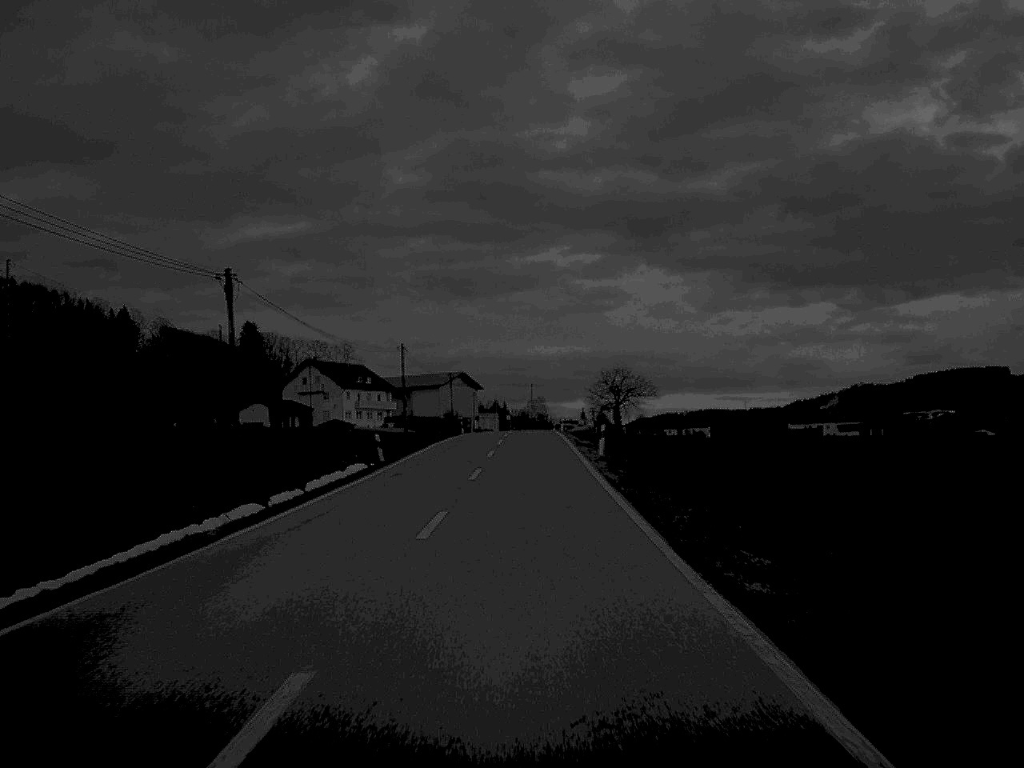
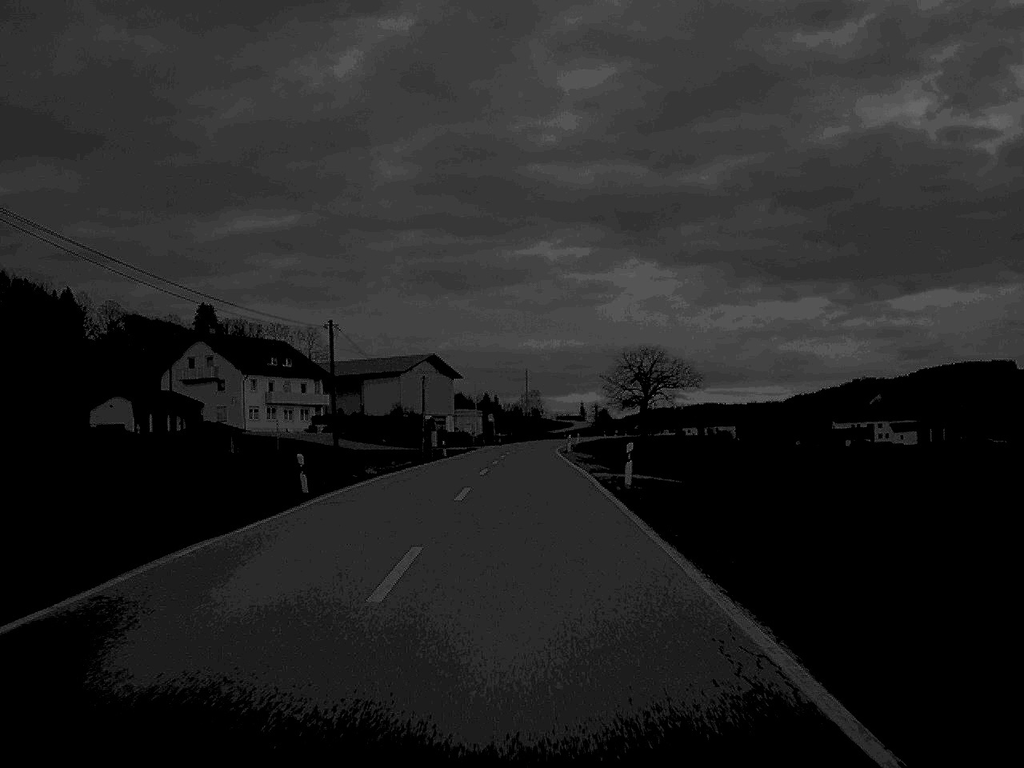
(+0.2, +66.3) m; 0°
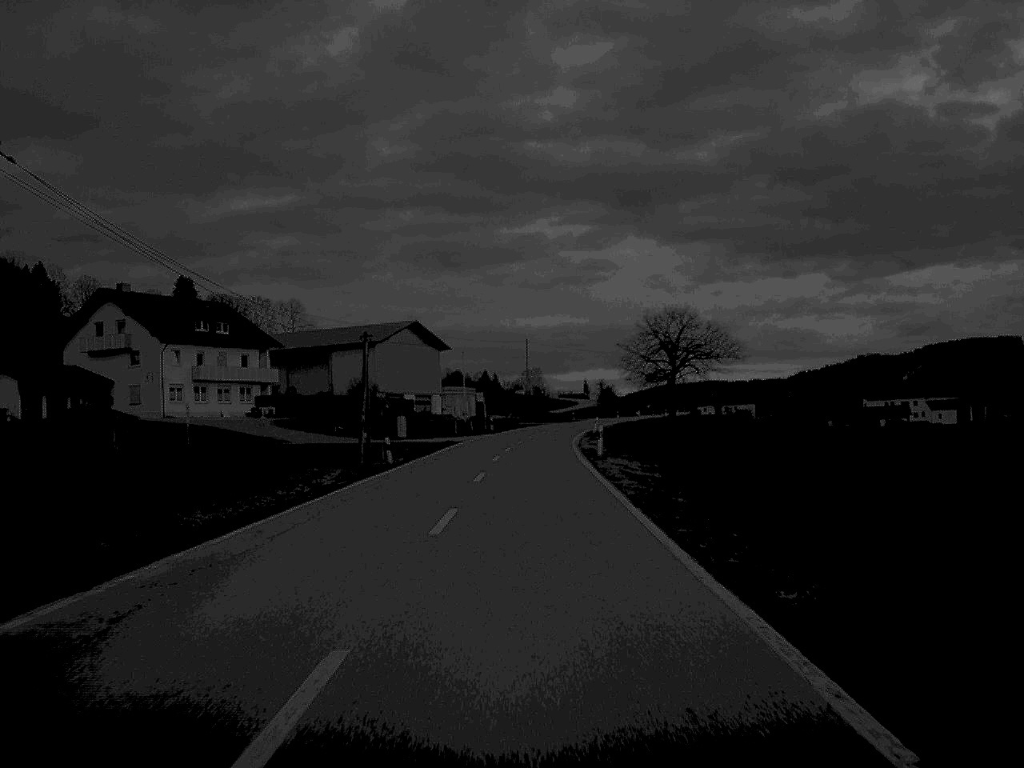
(0.0, +30.8) m; 0°
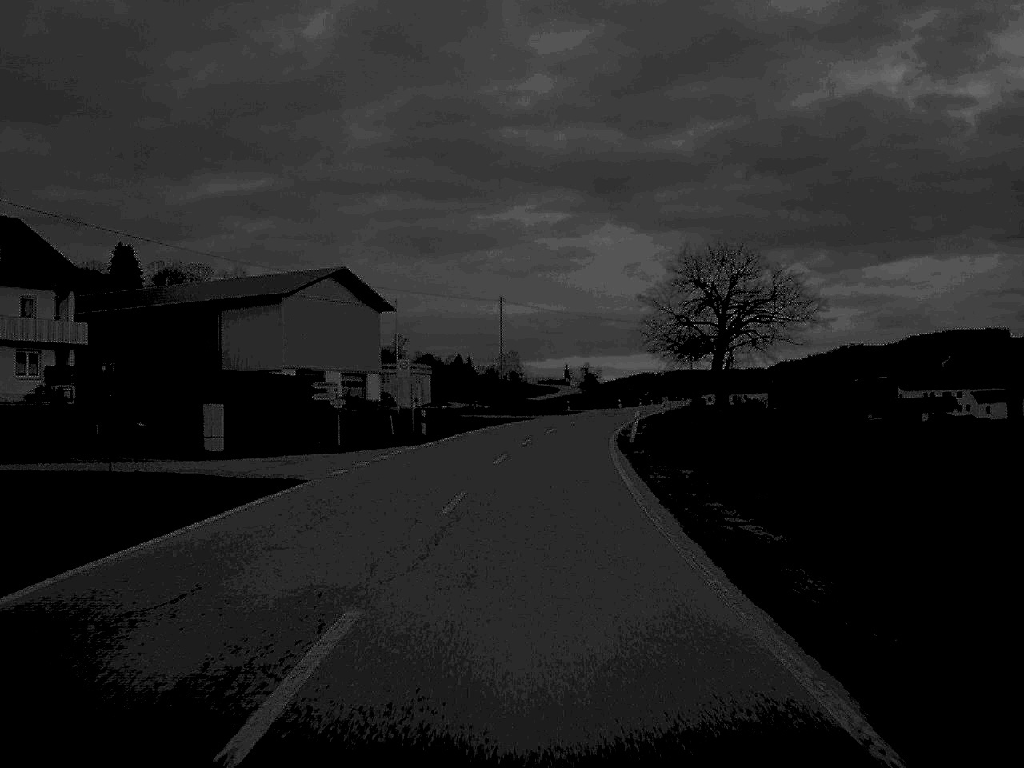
(+0.4, +47.1) m; +1°
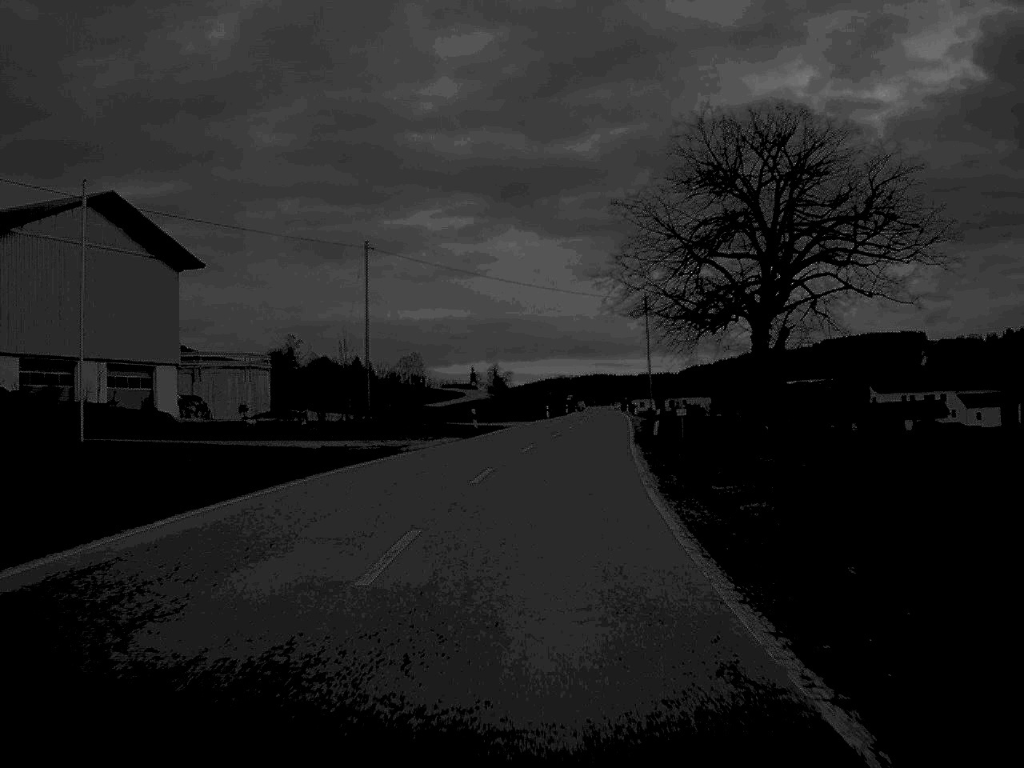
(+1.5, +43.7) m; +4°
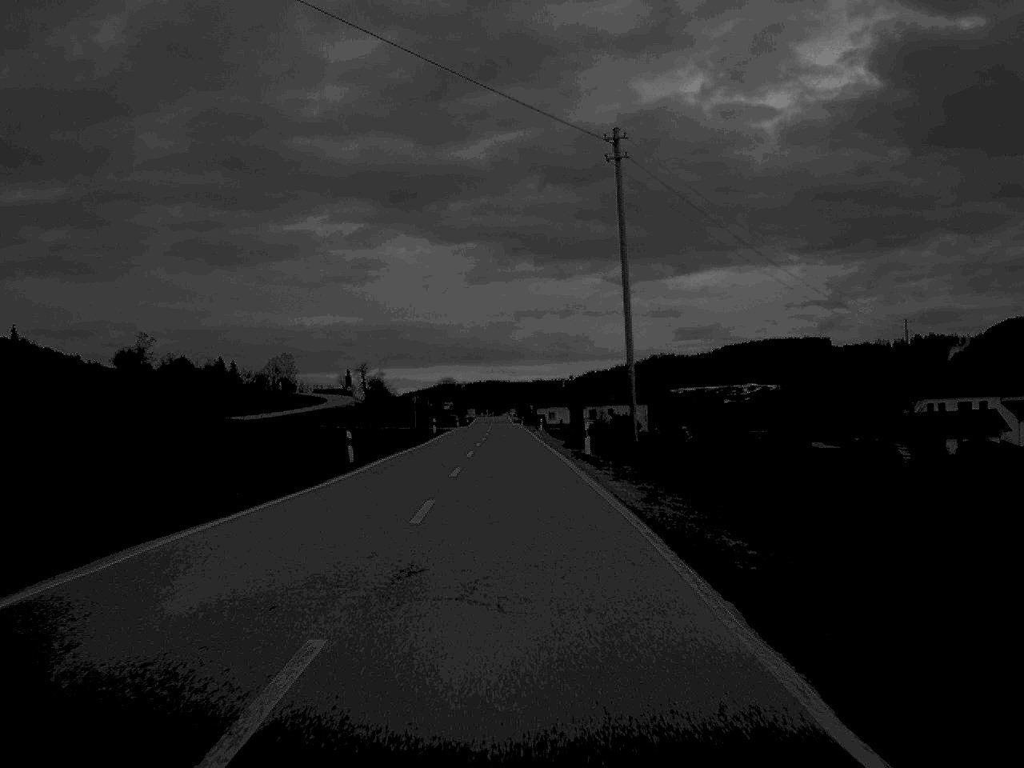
(+3.9, +67.0) m; +5°
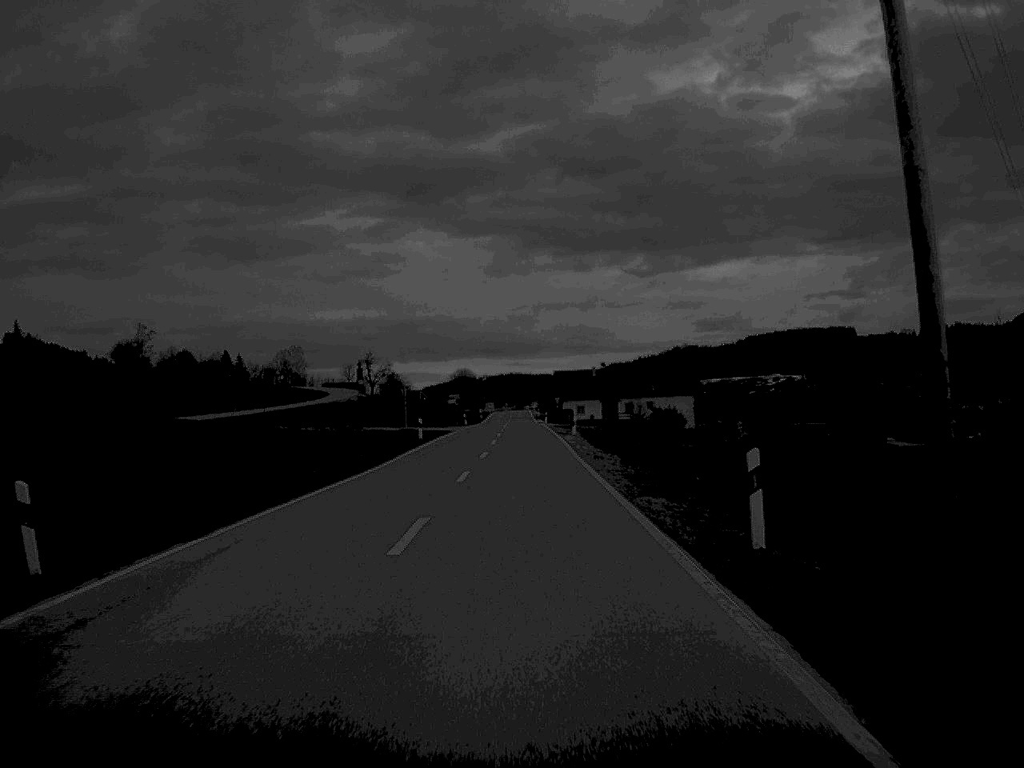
(-0.2, +27.2) m; -1°
